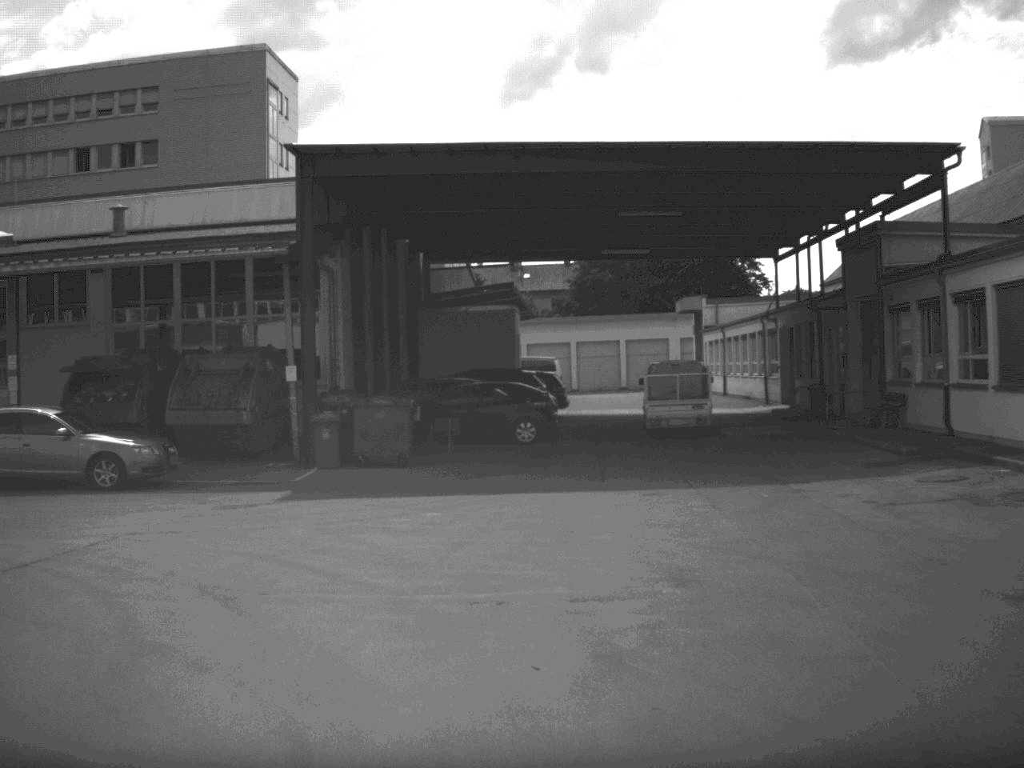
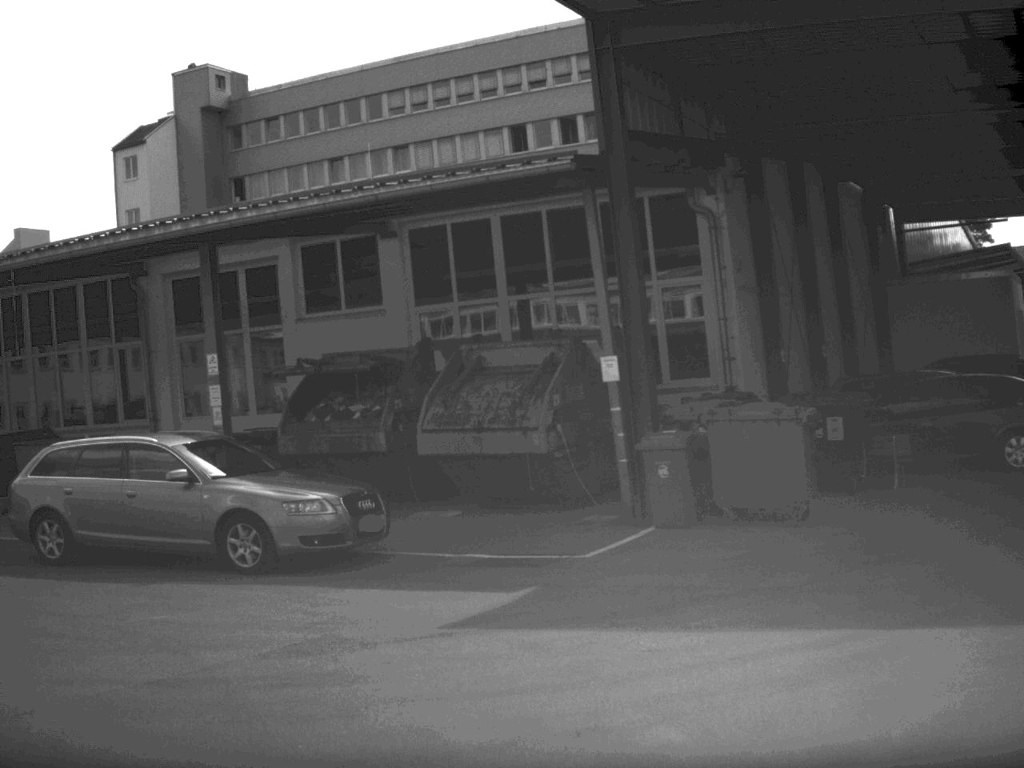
(+1.2, +10.5) m; -26°
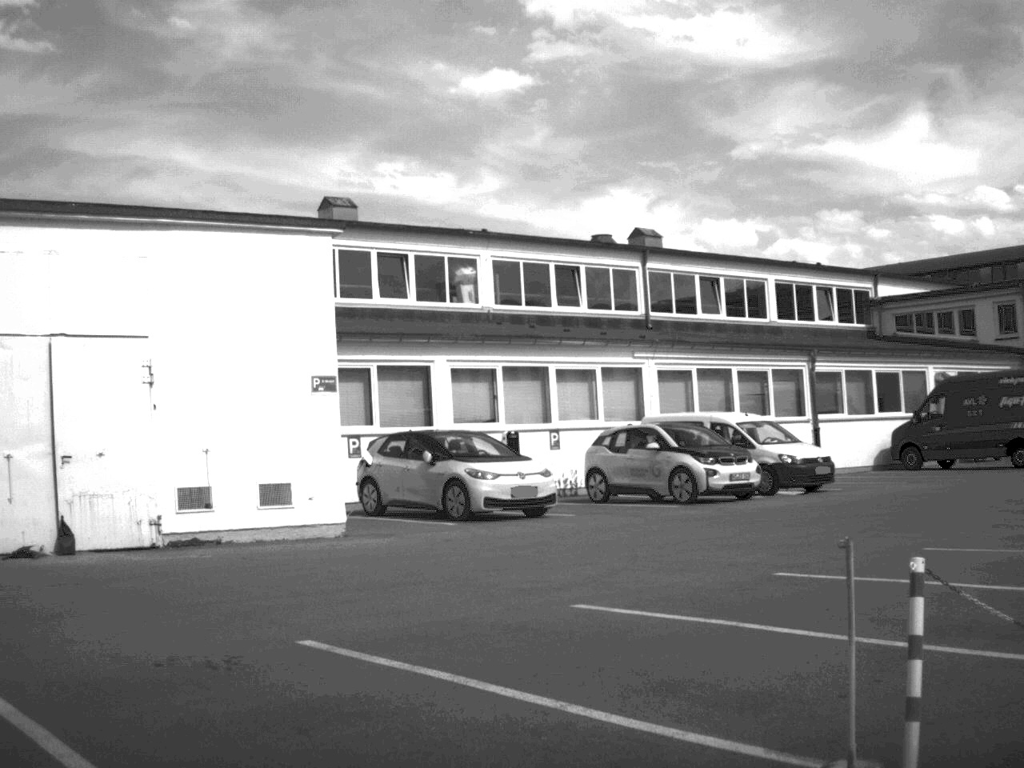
(-7.3, +3.7) m; -115°
